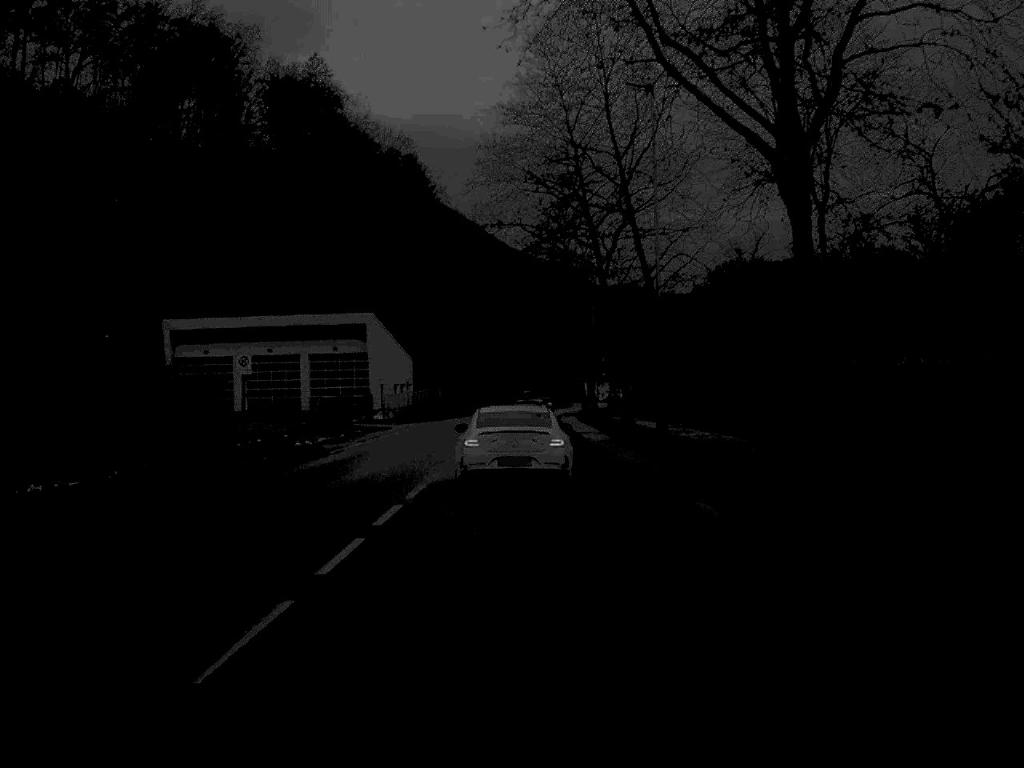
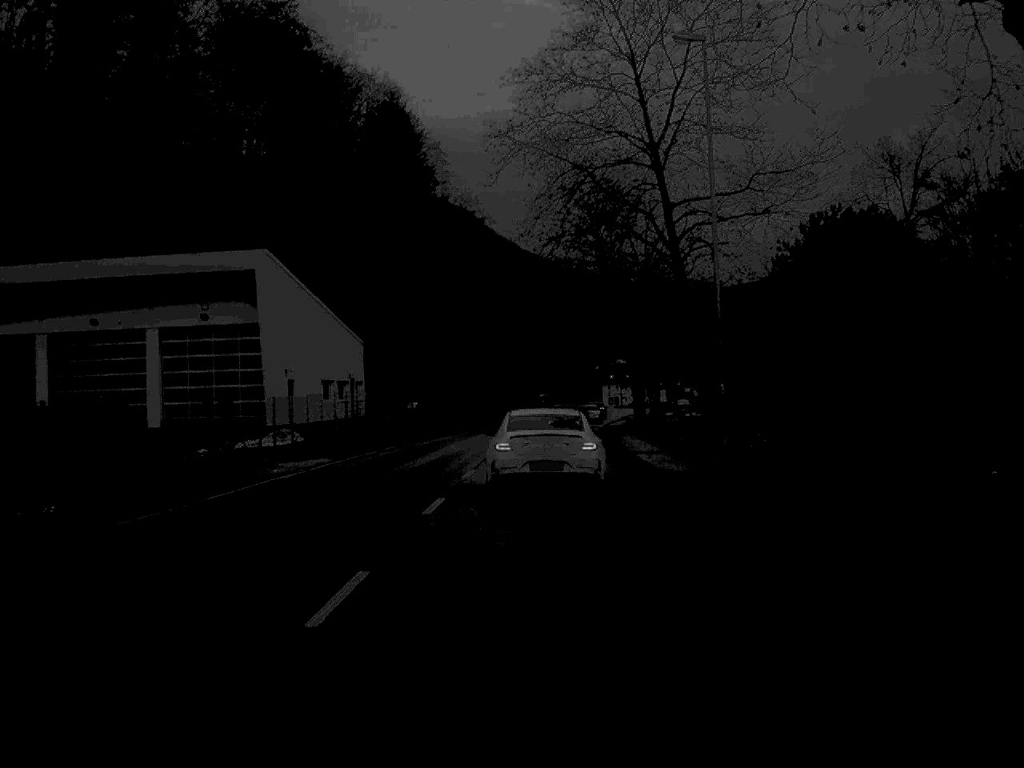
(-0.3, +42.3) m; 0°
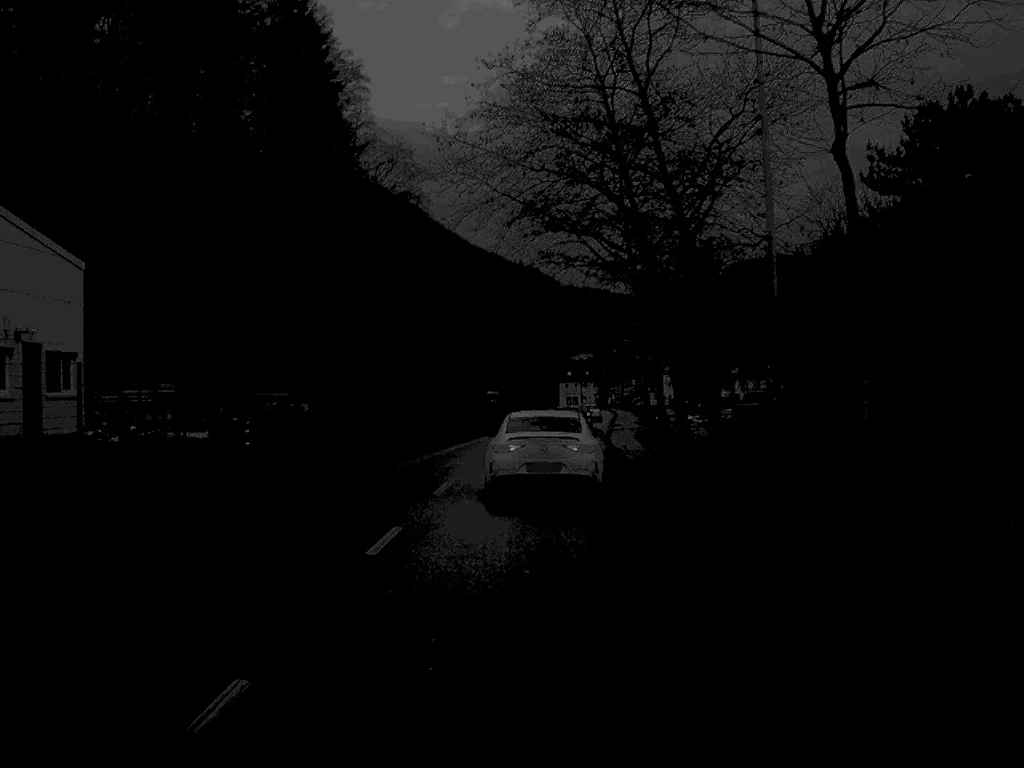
(+0.6, +39.7) m; +2°
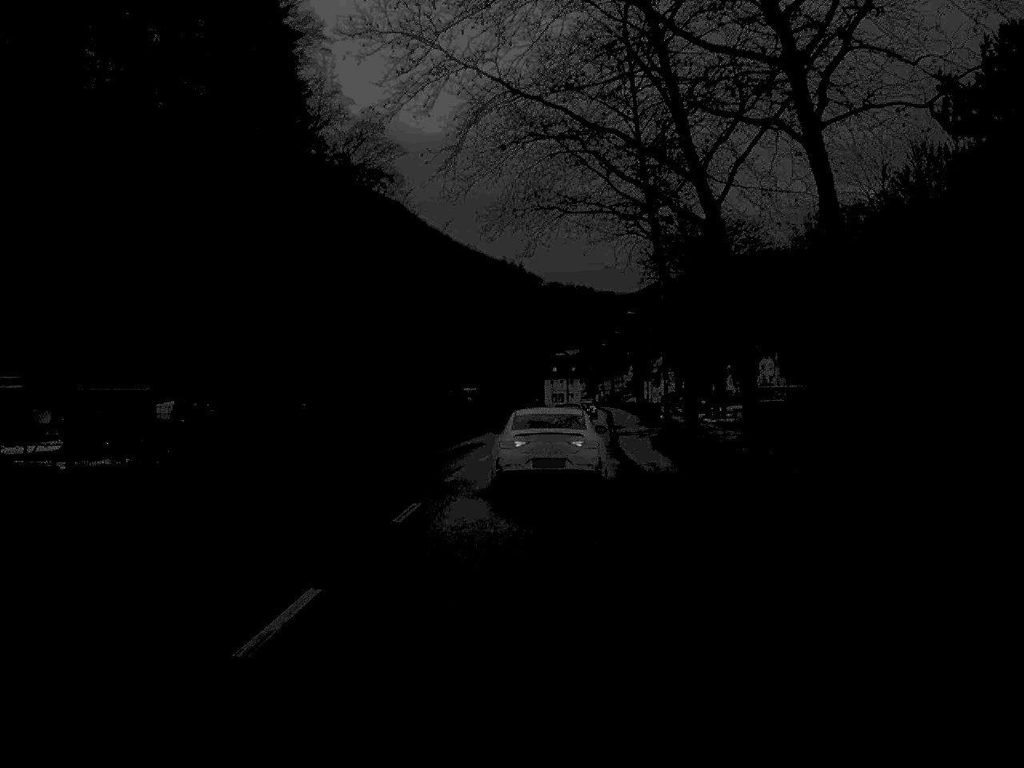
(+0.1, +14.3) m; +1°
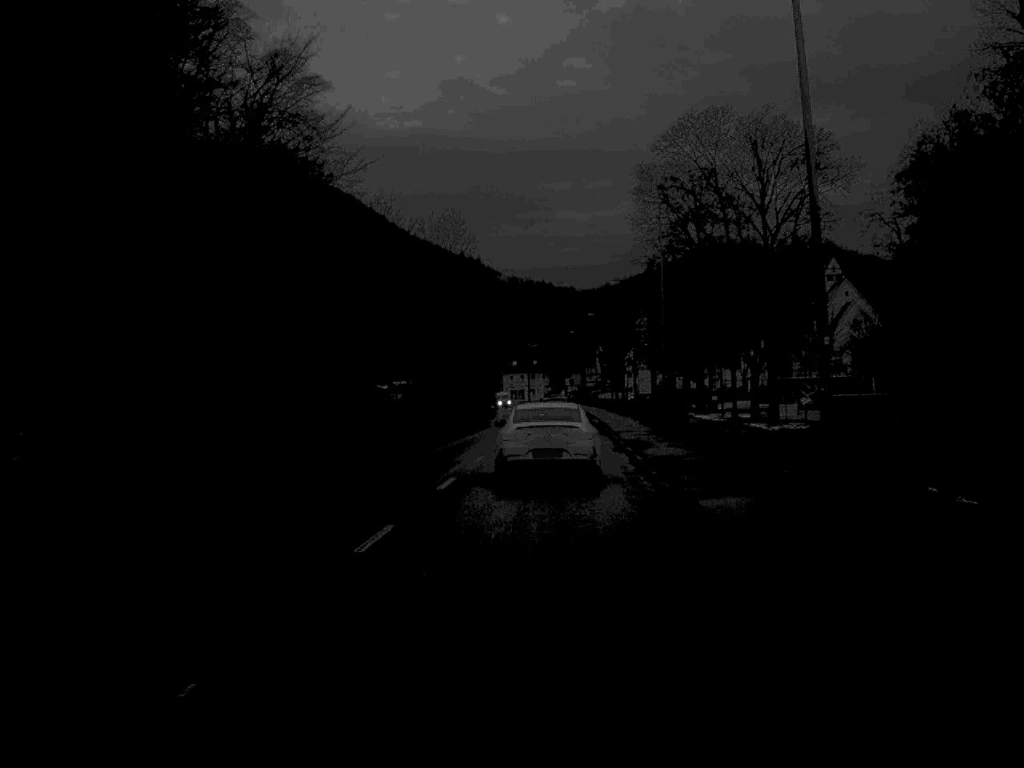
(+0.5, +30.0) m; +2°
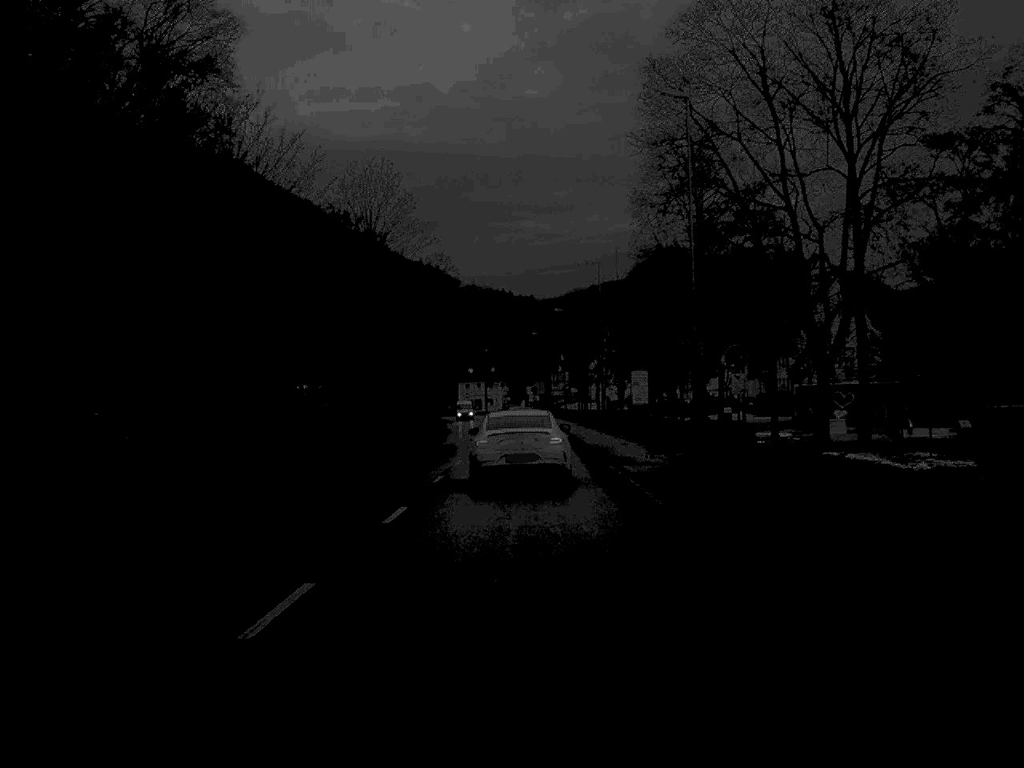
(+0.4, +22.2) m; +2°
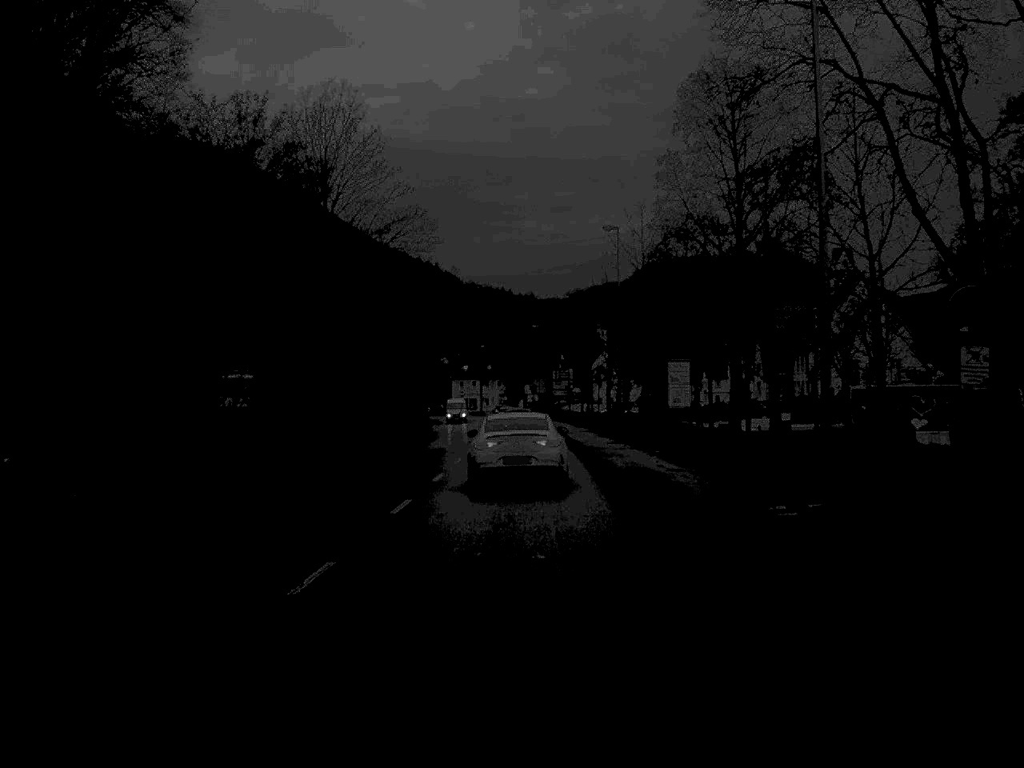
(0.0, +15.8) m; 0°
